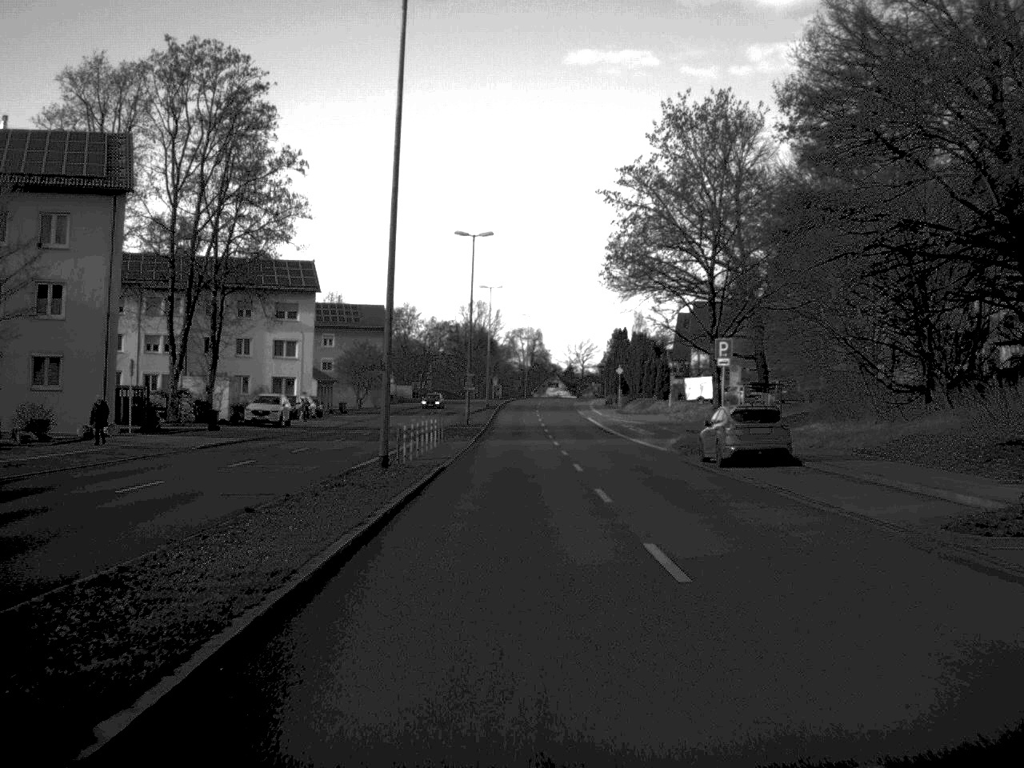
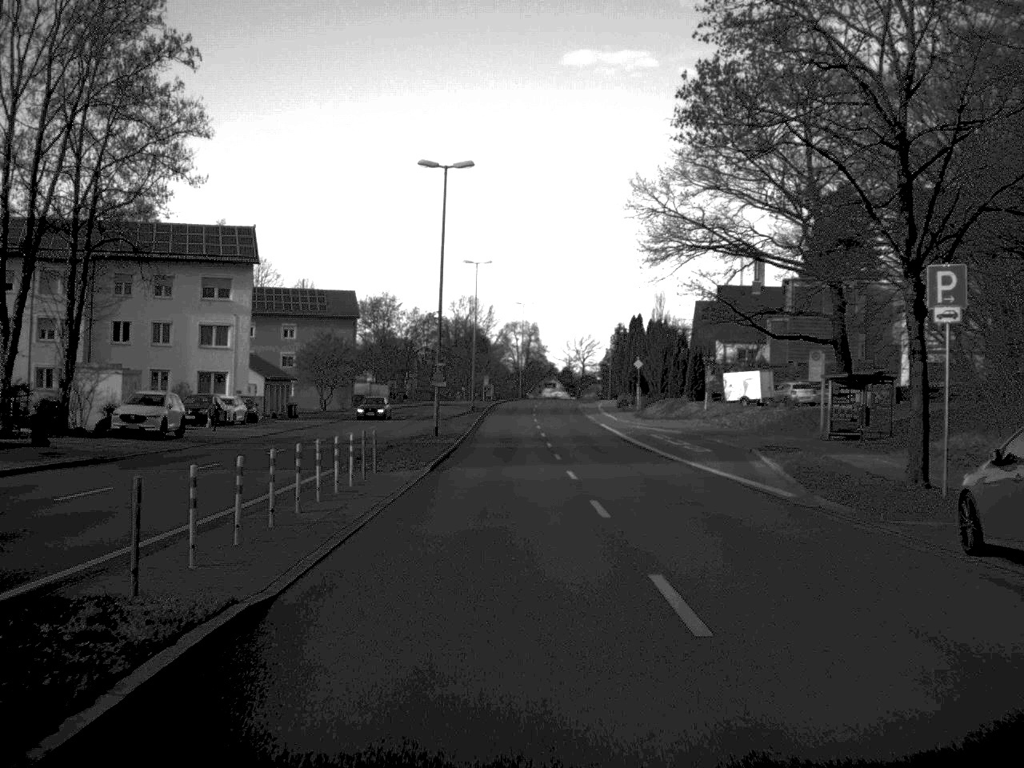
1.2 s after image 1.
(0.0, +20.6) m; 0°
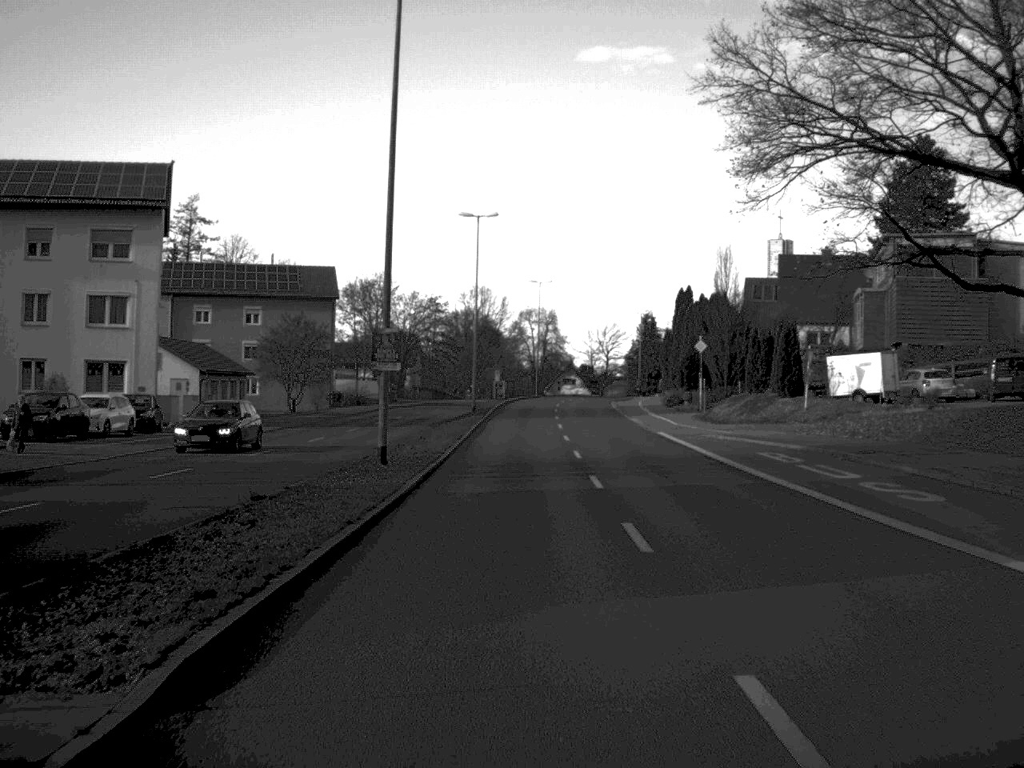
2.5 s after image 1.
(-0.1, +22.1) m; -1°
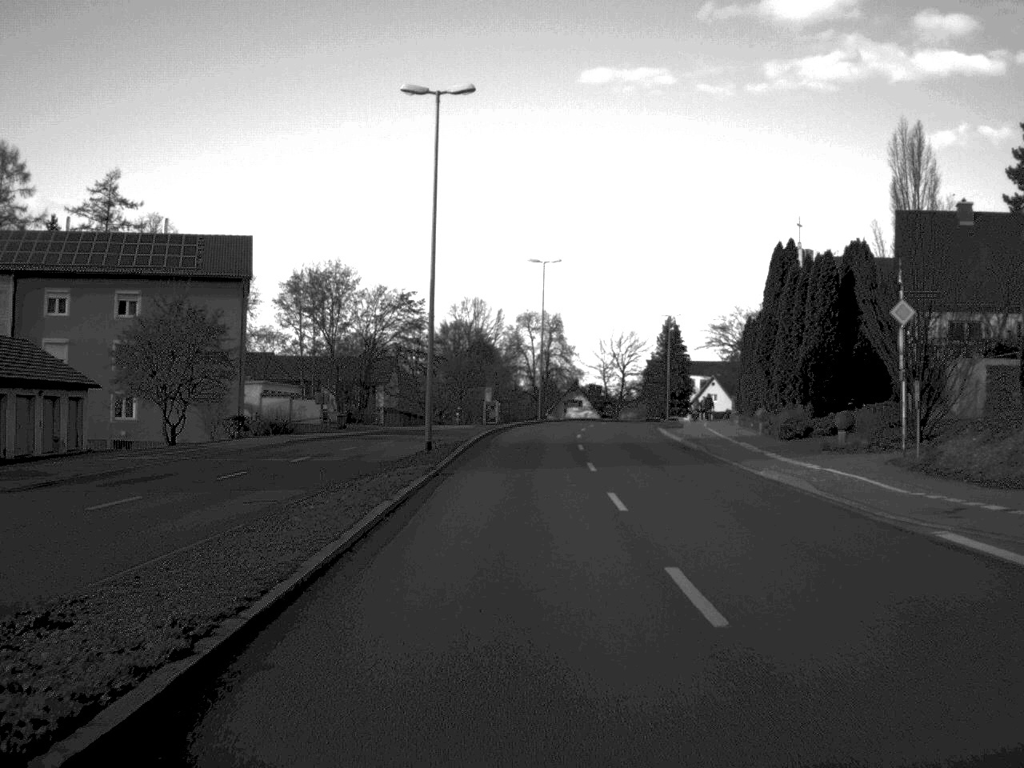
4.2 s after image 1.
(0.0, +31.0) m; 0°
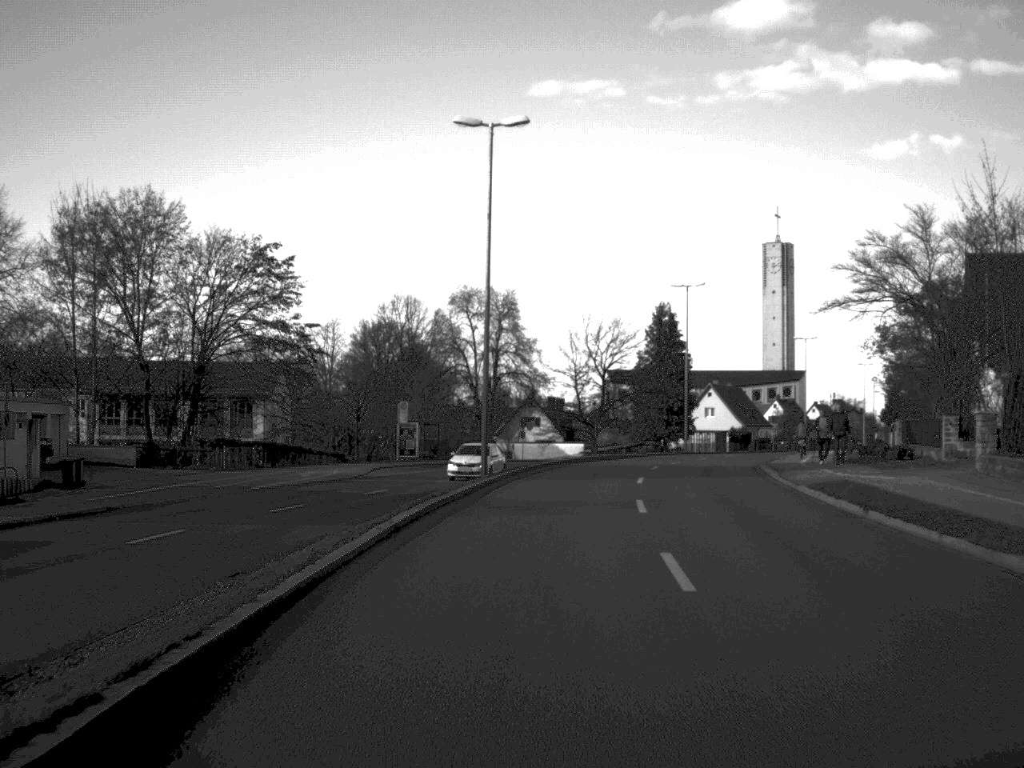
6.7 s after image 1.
(+0.5, +42.7) m; +2°
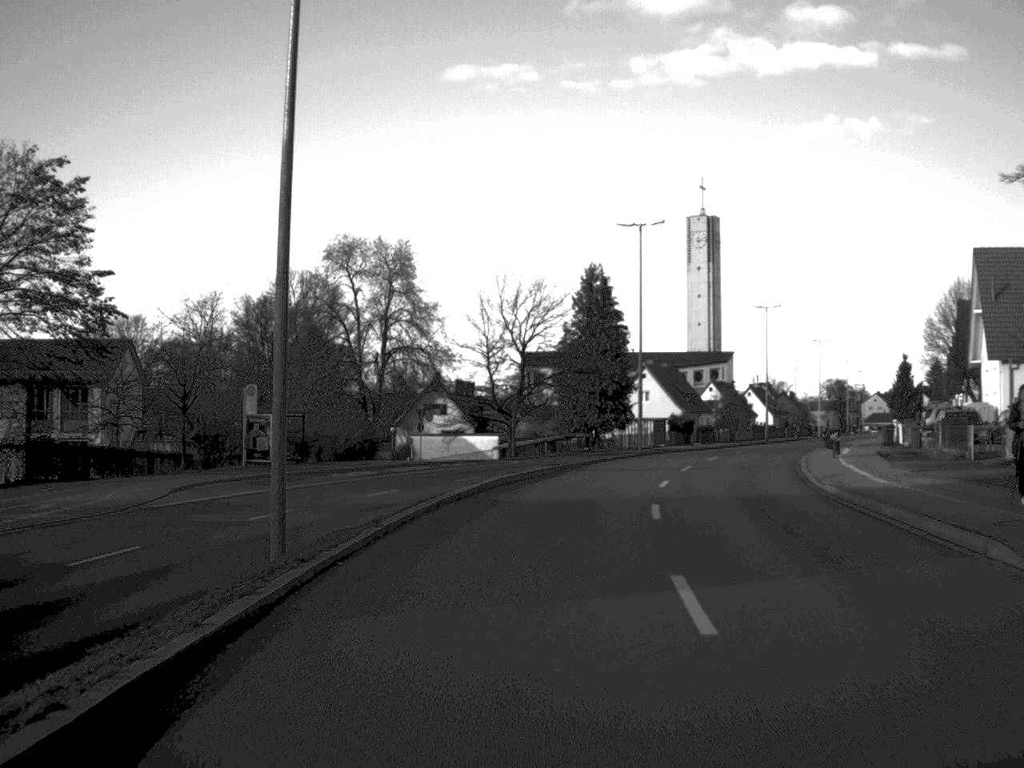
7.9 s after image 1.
(+0.7, +20.3) m; +4°
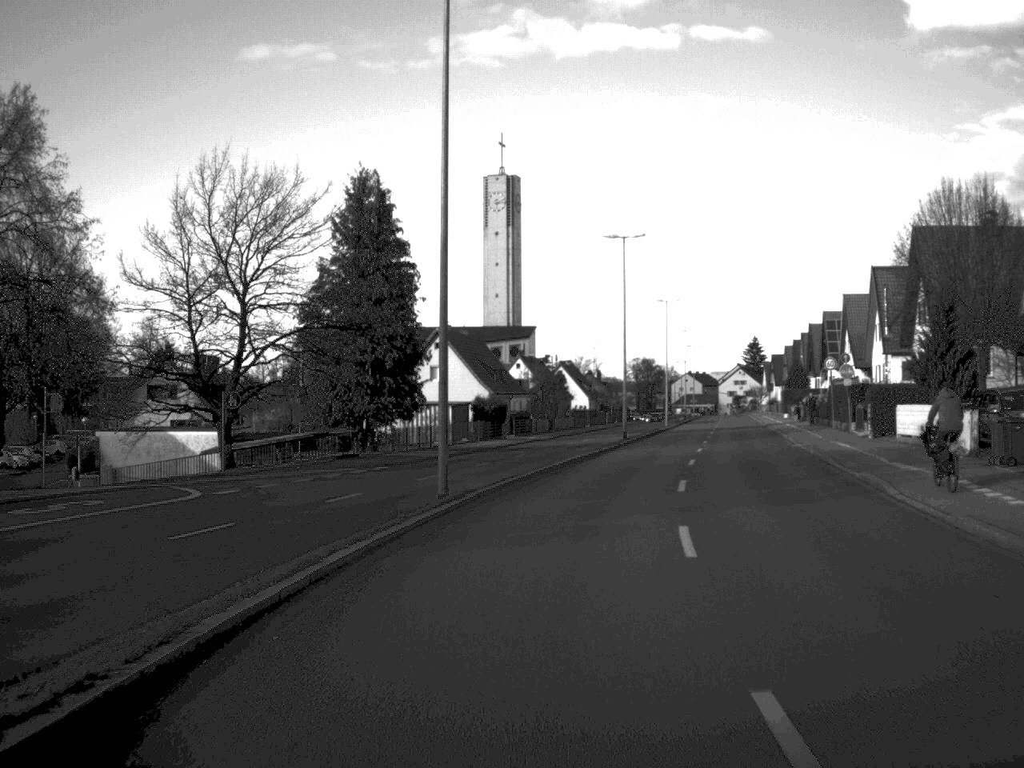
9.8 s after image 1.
(+2.4, +31.7) m; +9°
